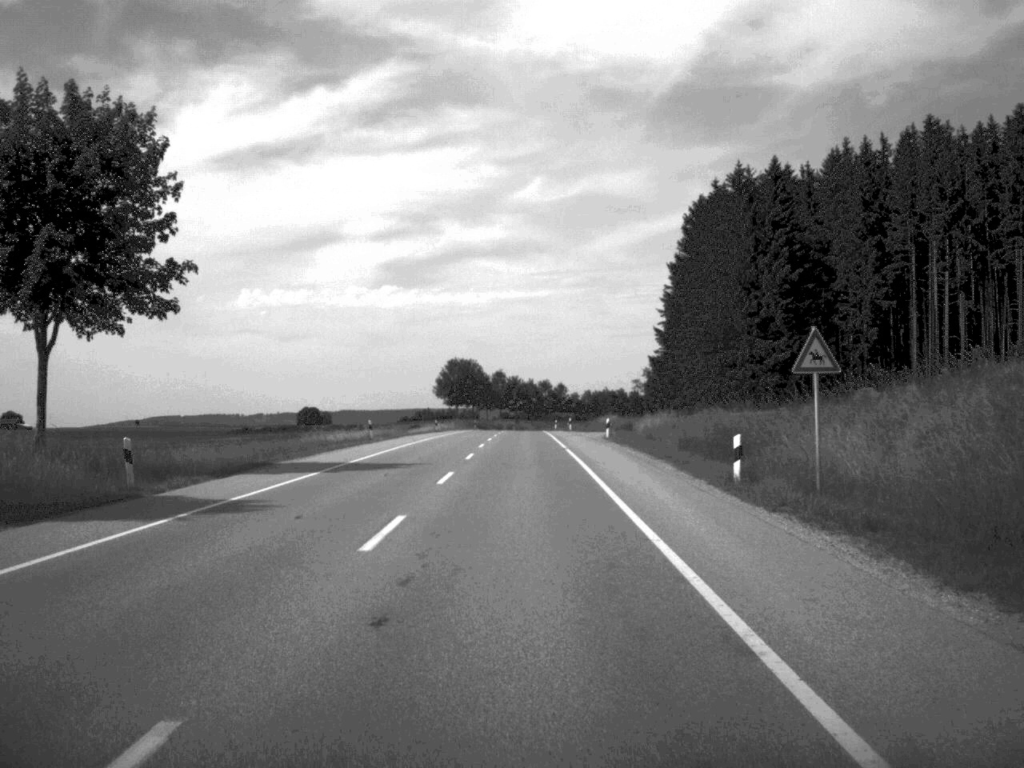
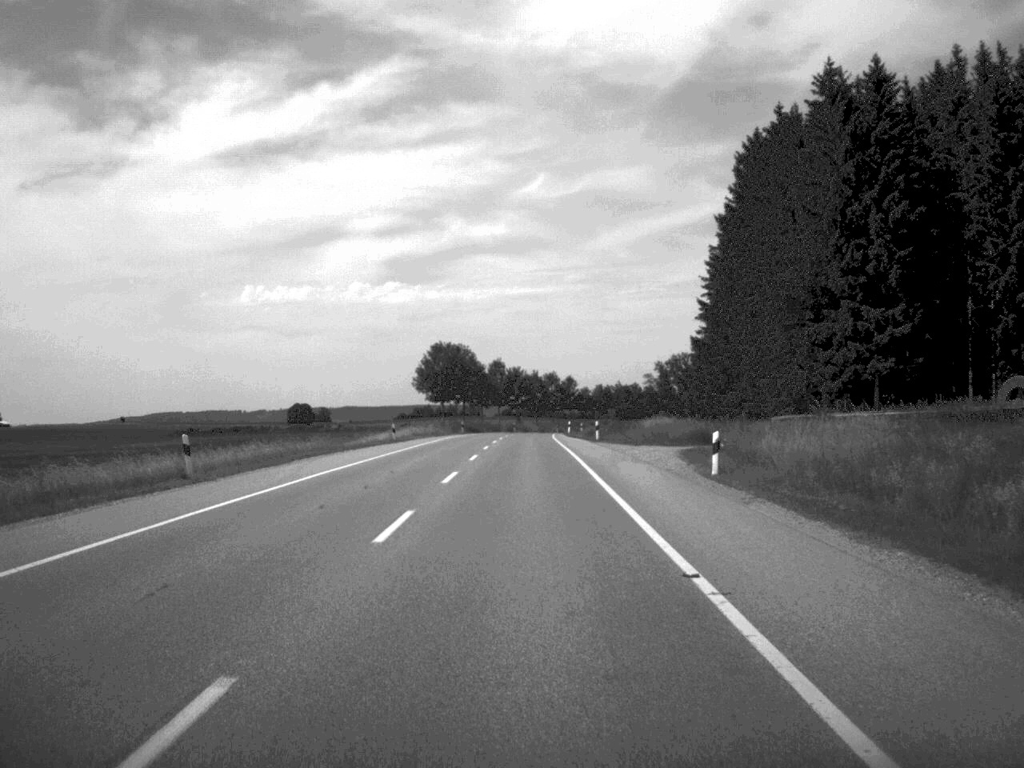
(0.0, +33.9) m; 0°
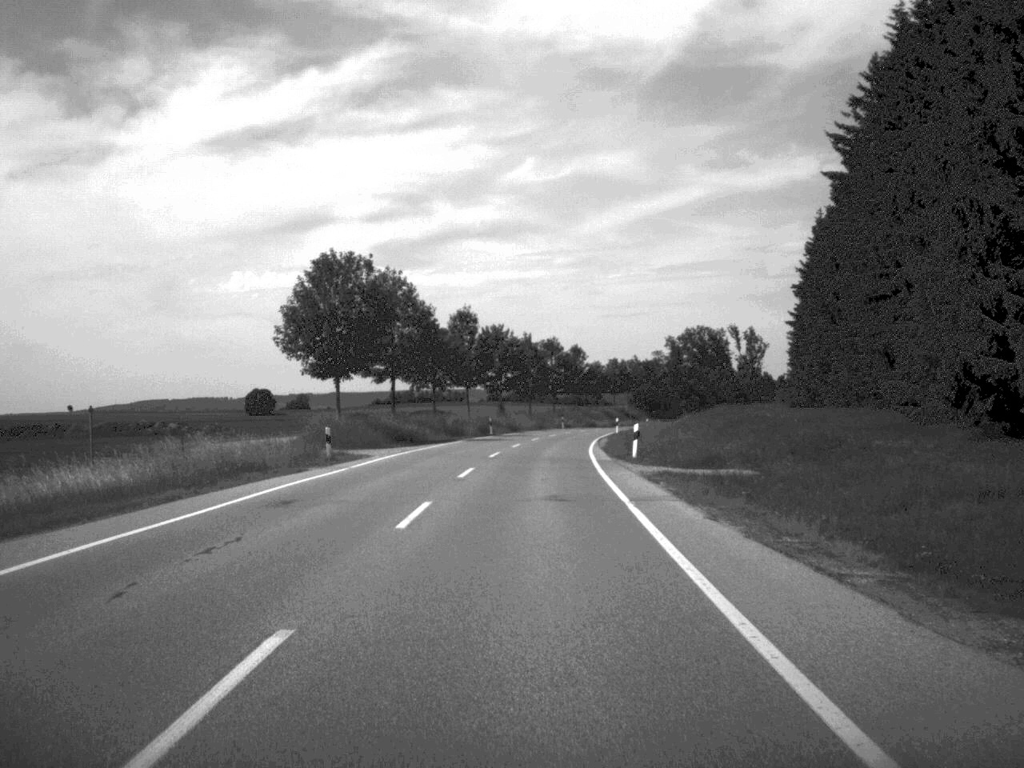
(+0.1, +68.3) m; +1°
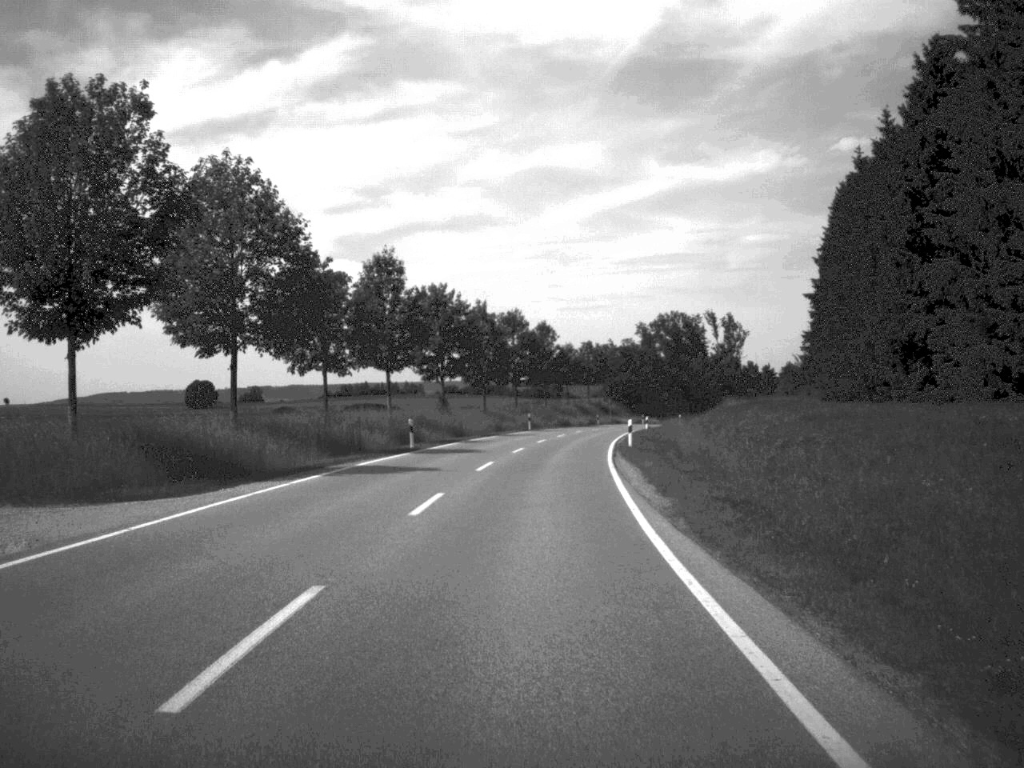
(+0.5, +32.9) m; +2°
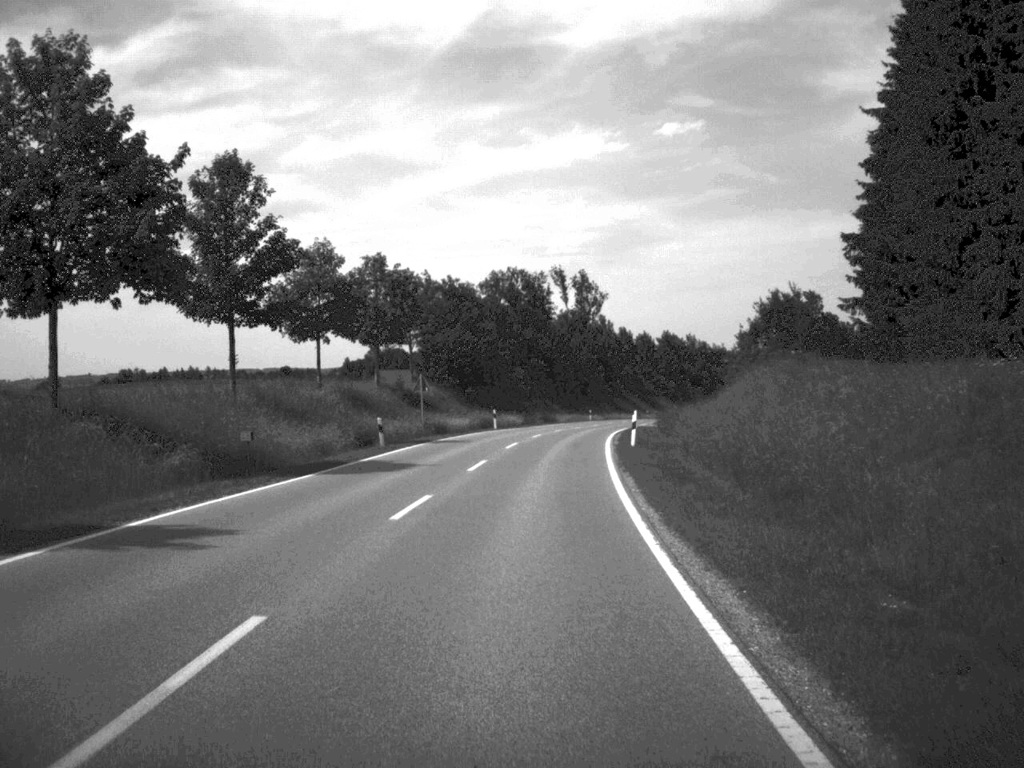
(+5.8, +82.4) m; +8°
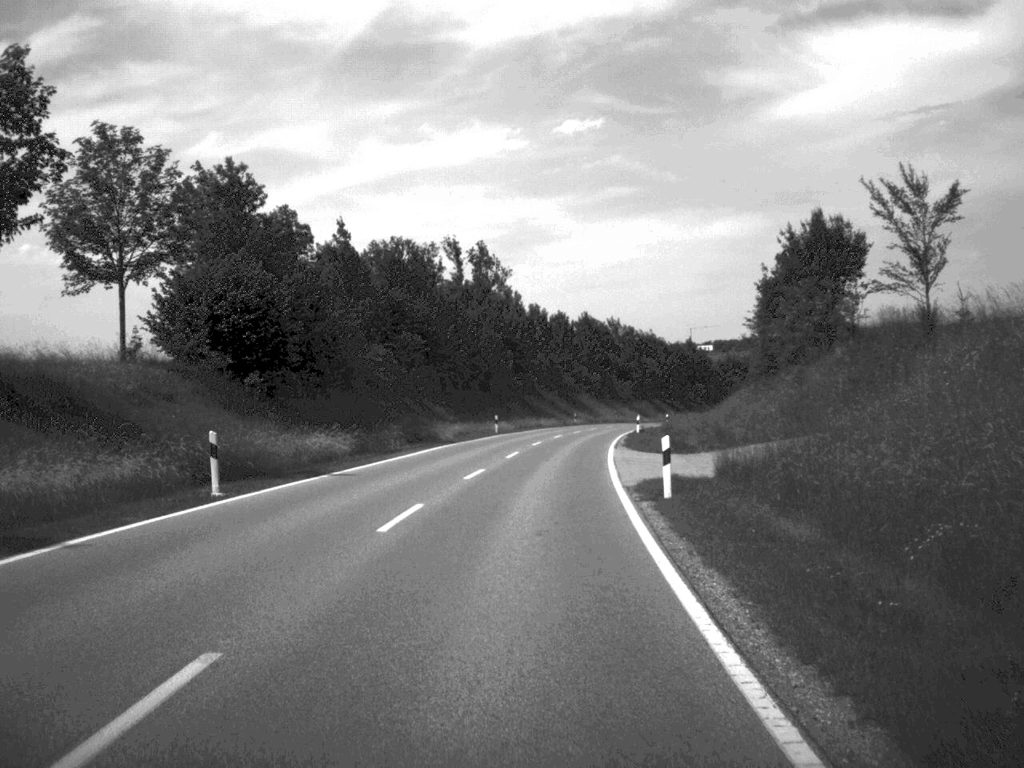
(+1.9, +47.5) m; +5°
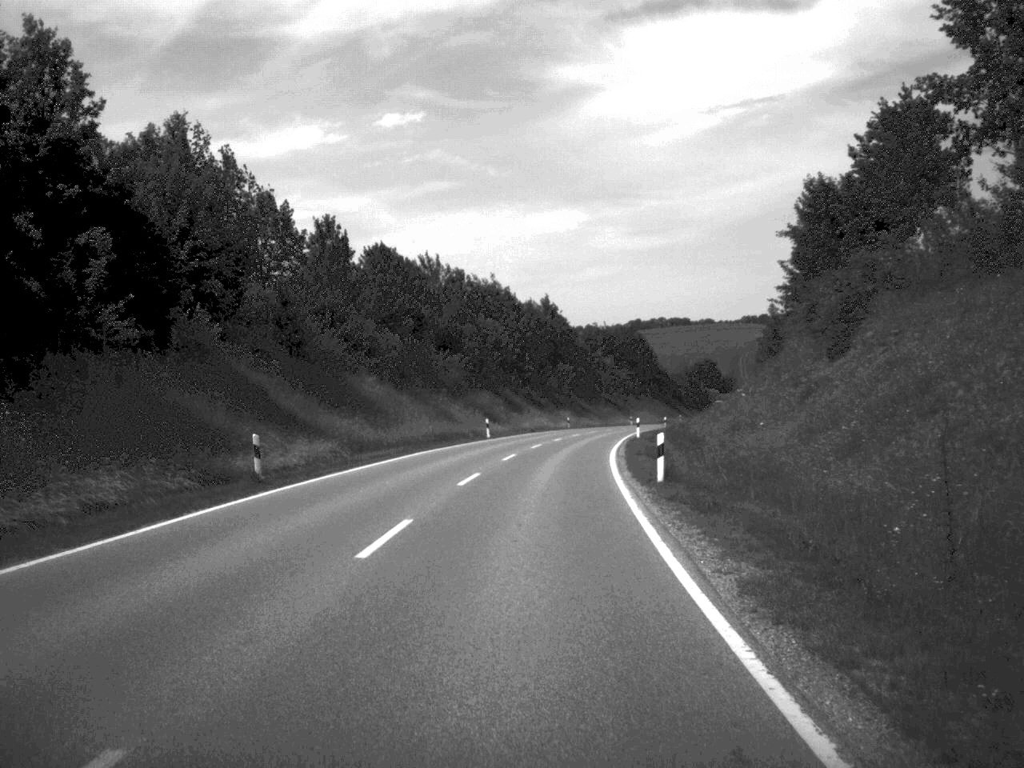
(+5.8, +83.2) m; +8°
